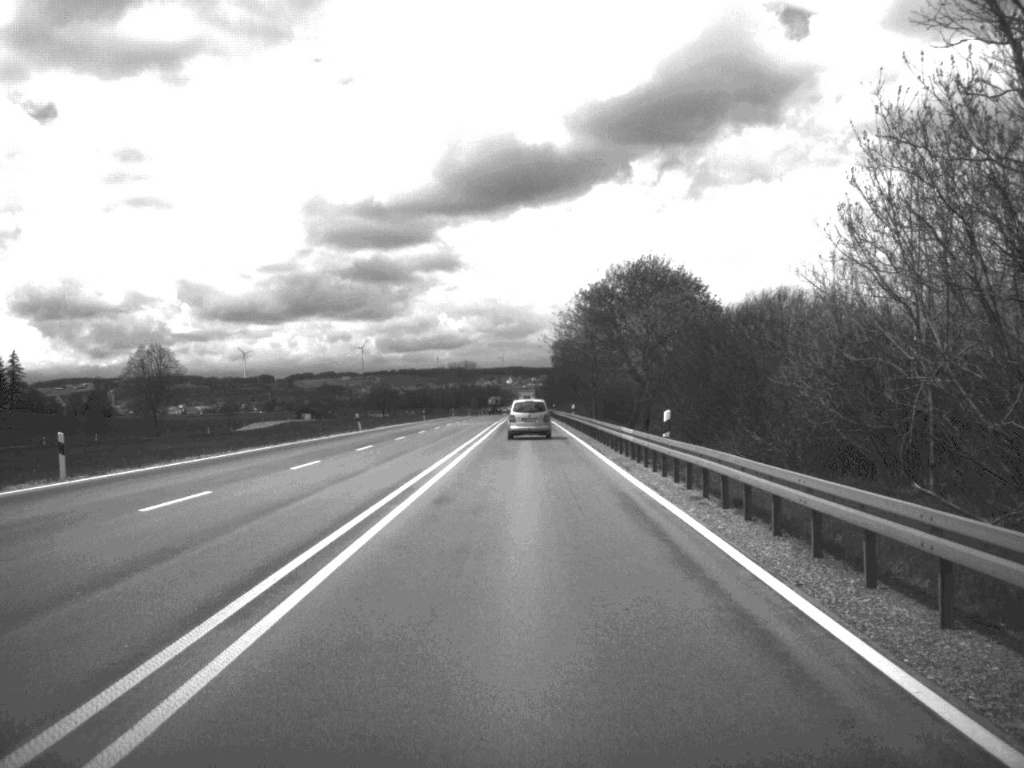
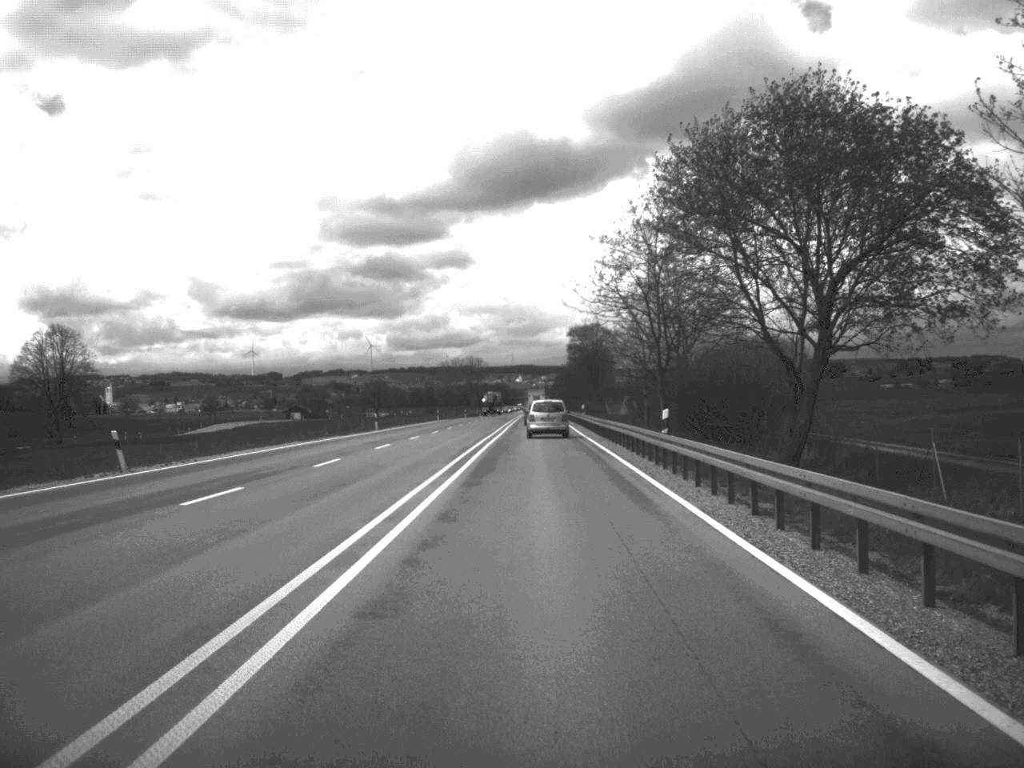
(-0.2, +46.4) m; -1°
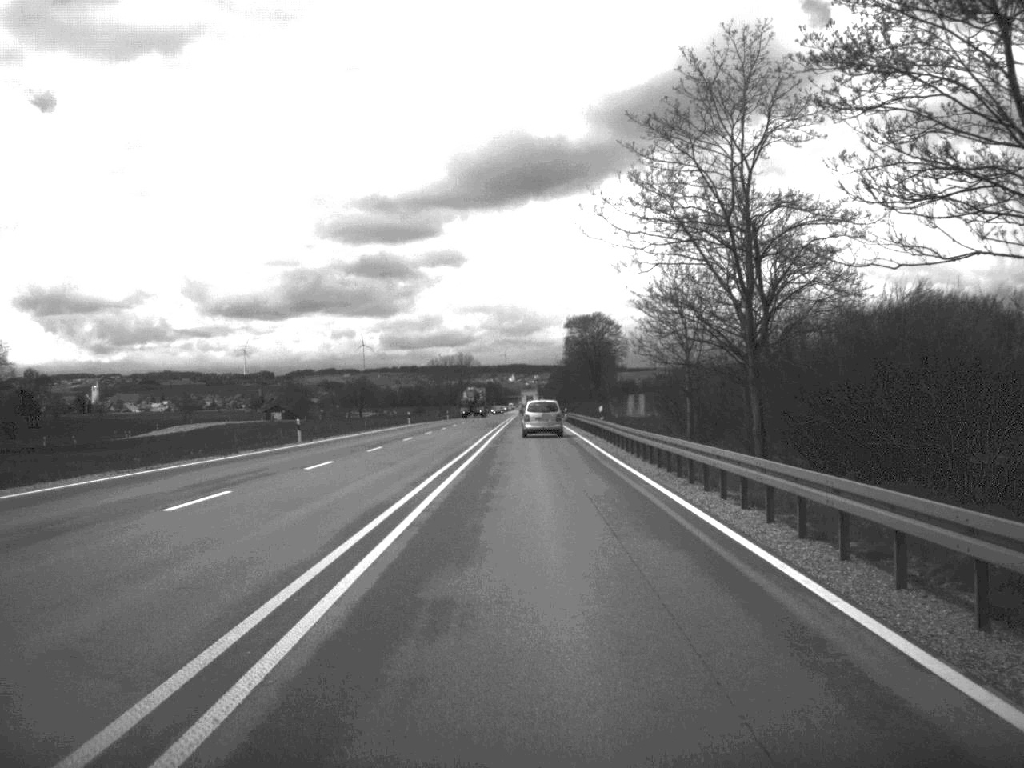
(0.0, +24.7) m; 0°
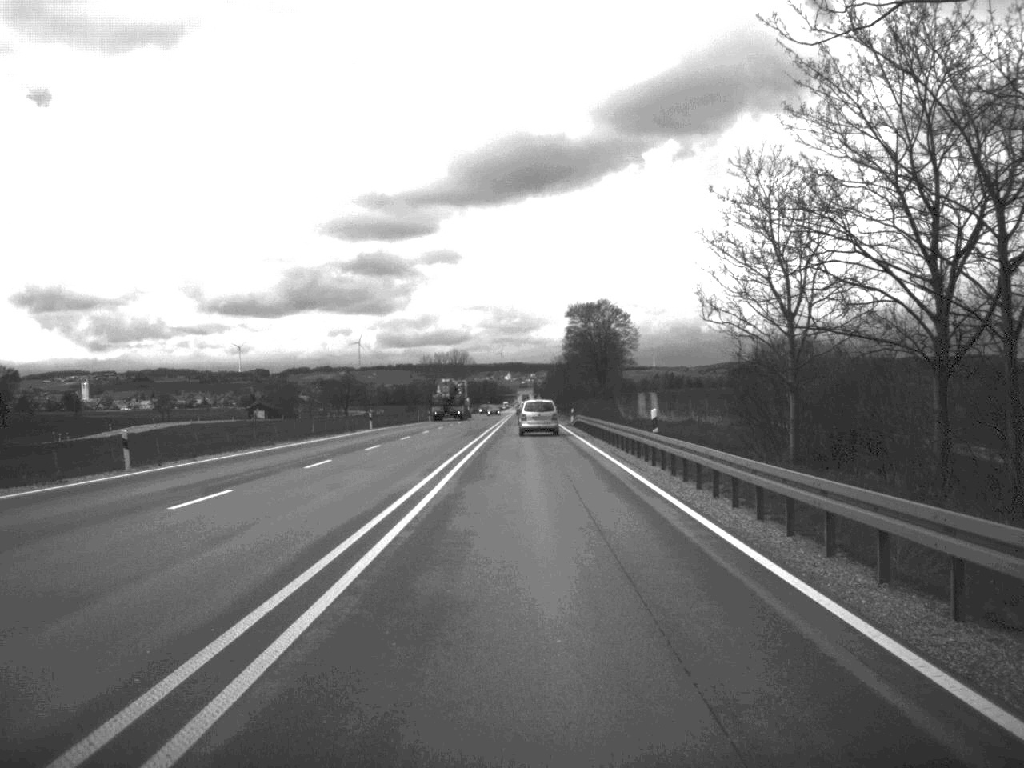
(0.0, +23.2) m; 0°
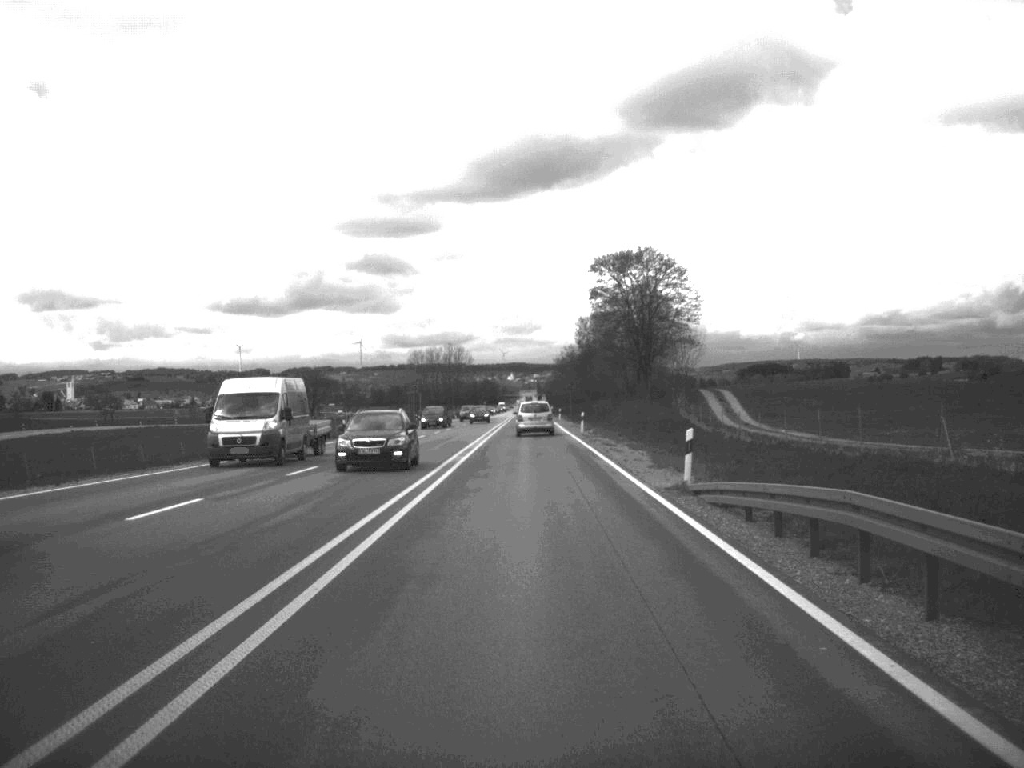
(0.0, +61.1) m; 0°
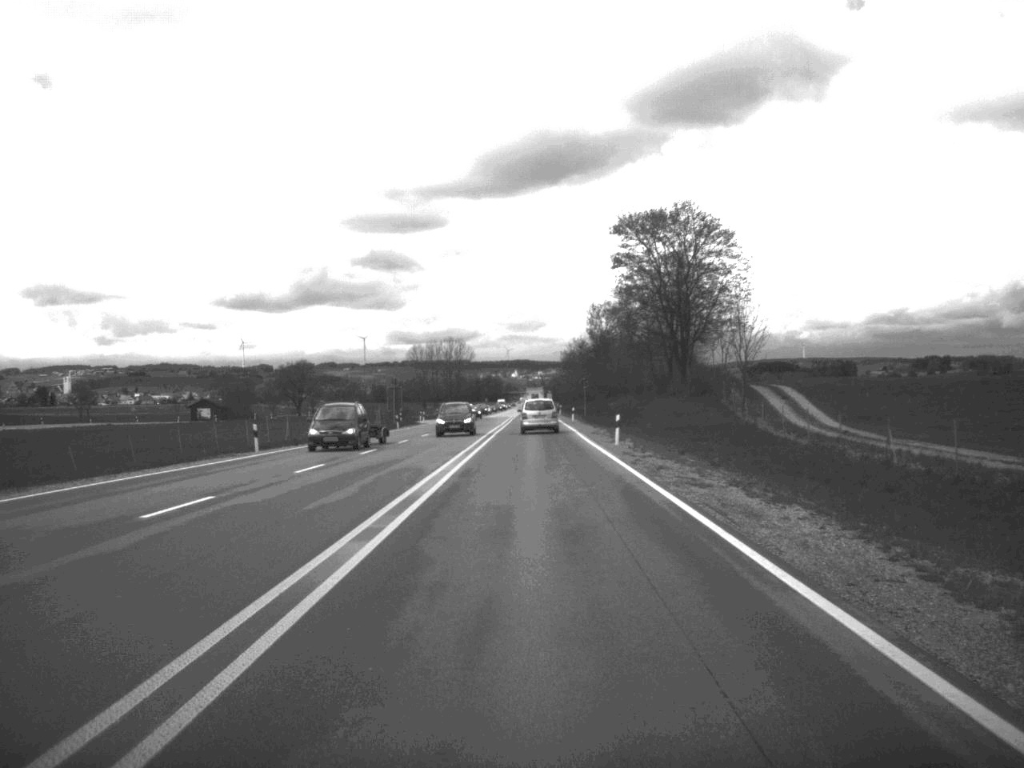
(-0.1, +23.6) m; 0°
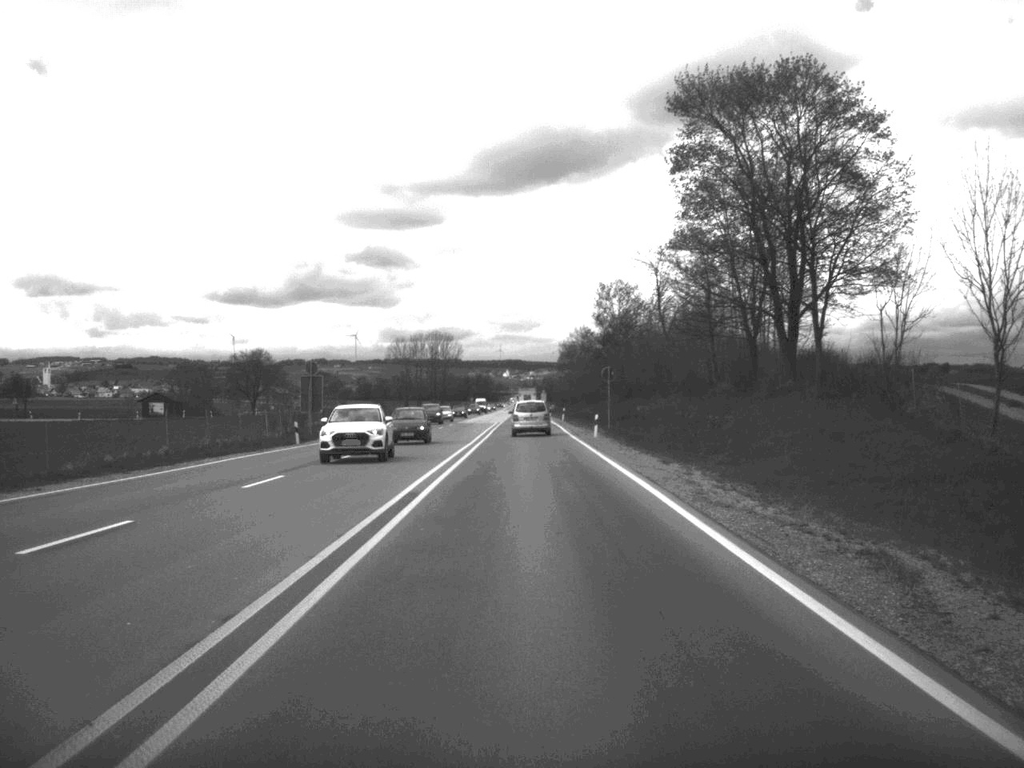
(0.0, +38.8) m; 0°
